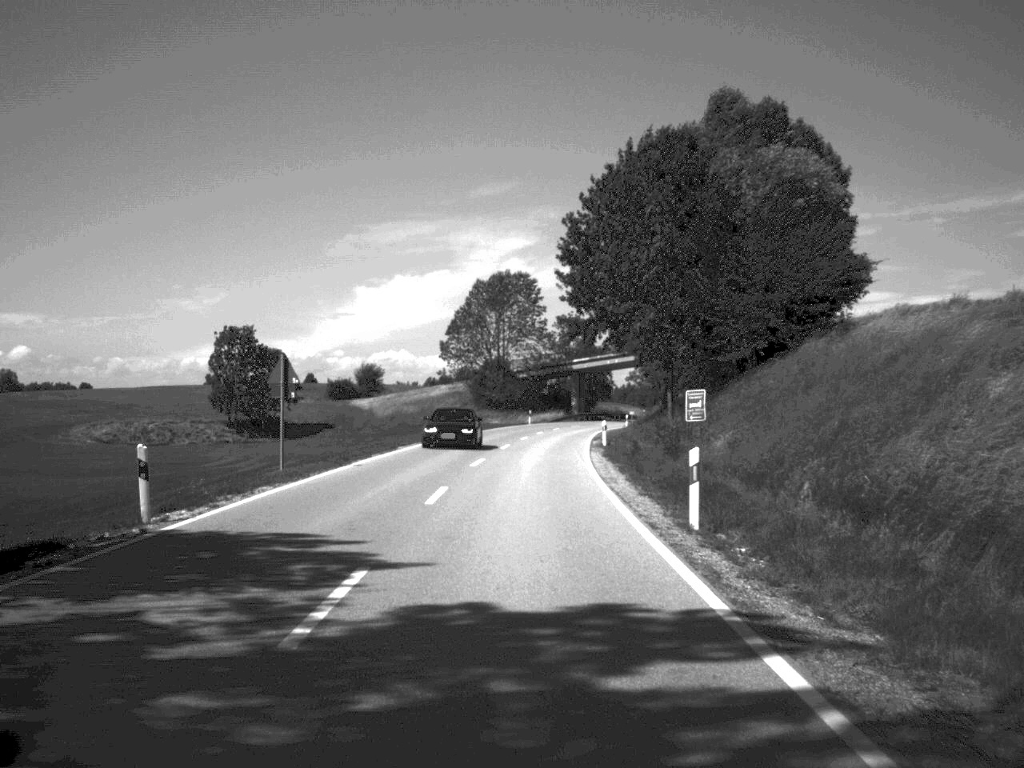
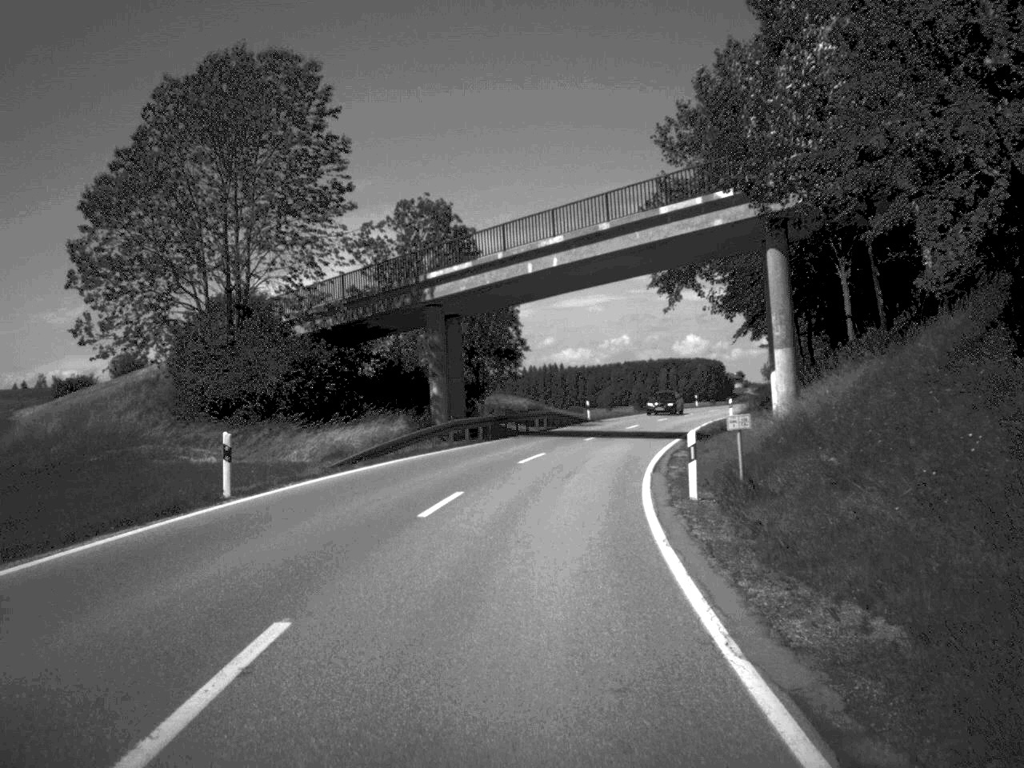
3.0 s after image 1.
(+2.7, +74.2) m; +6°
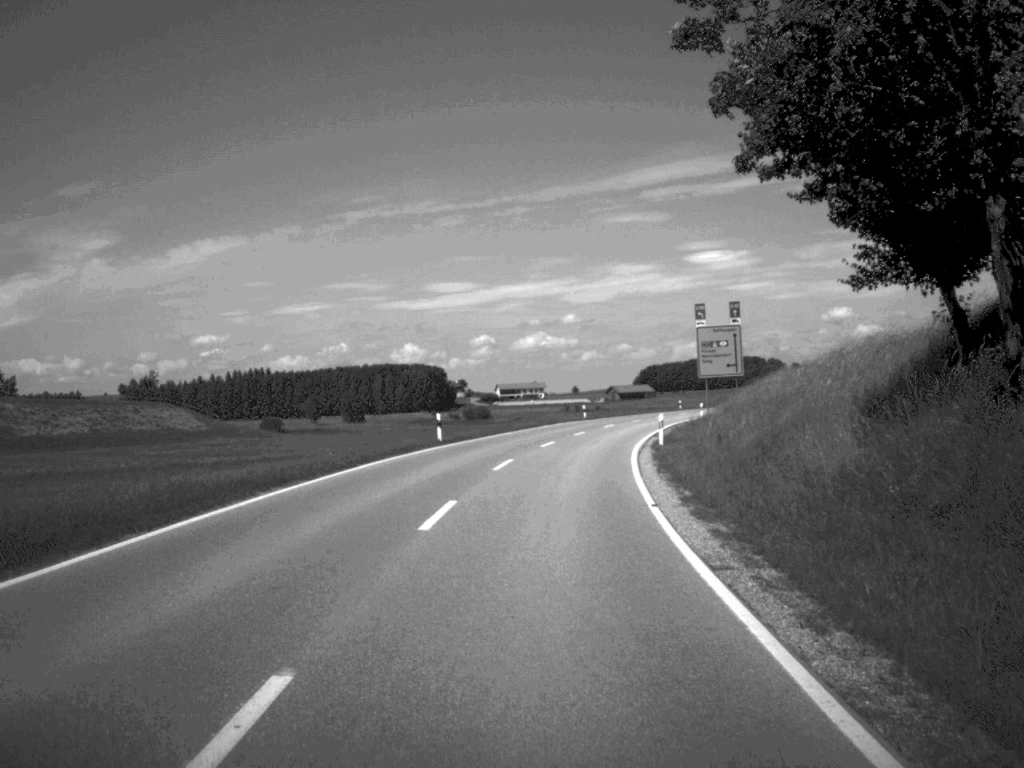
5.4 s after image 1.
(+6.9, +59.0) m; +12°
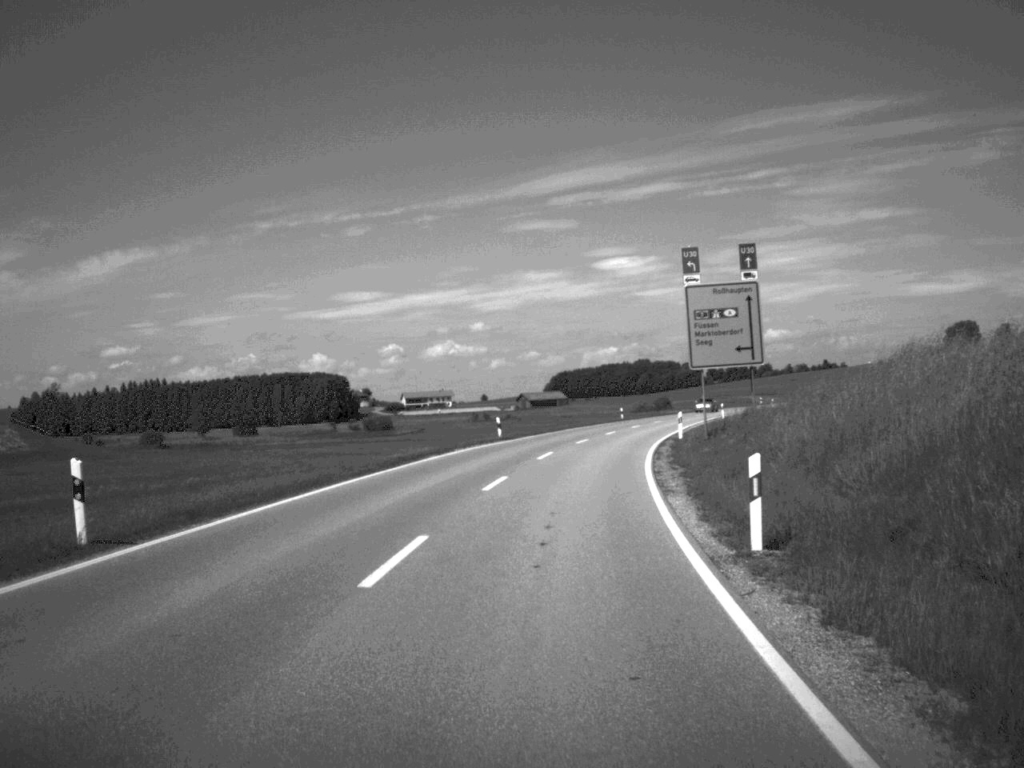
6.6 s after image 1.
(+1.0, +27.9) m; +4°
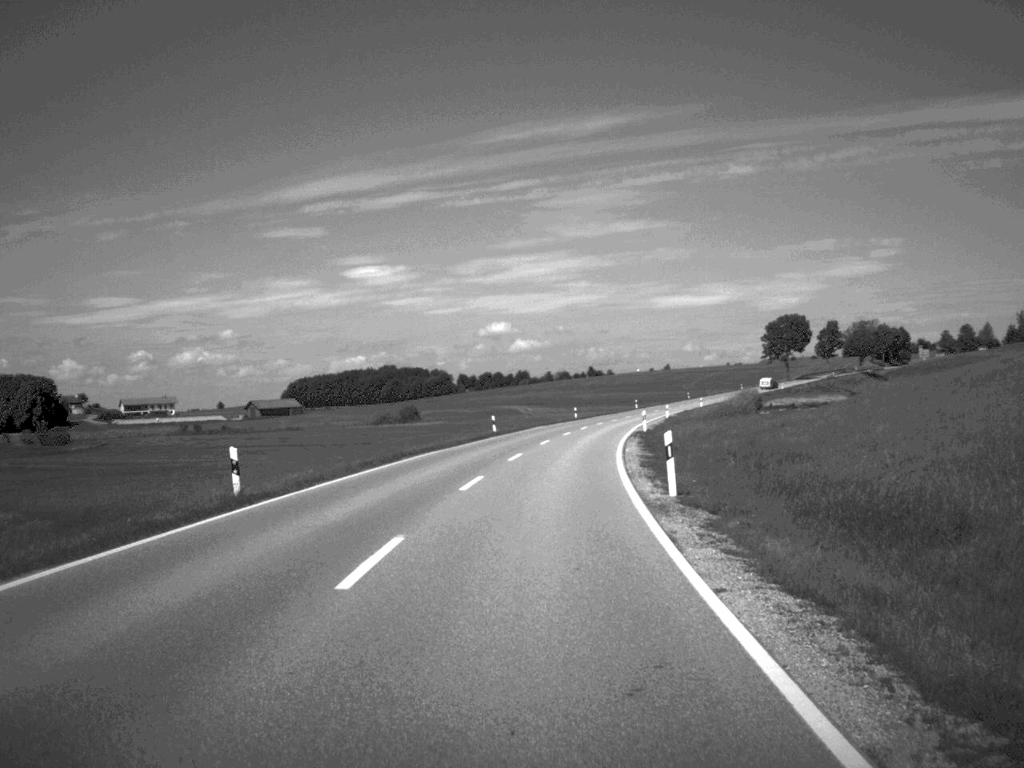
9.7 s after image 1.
(+7.1, +69.2) m; +11°
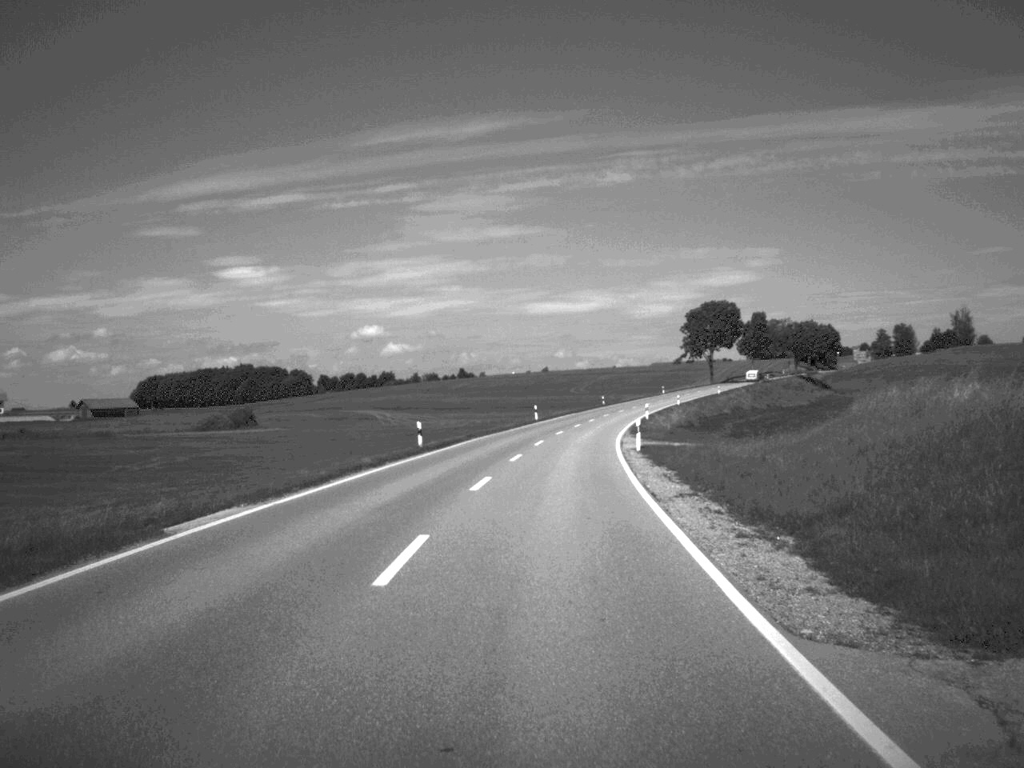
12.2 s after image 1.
(+2.9, +58.6) m; +5°
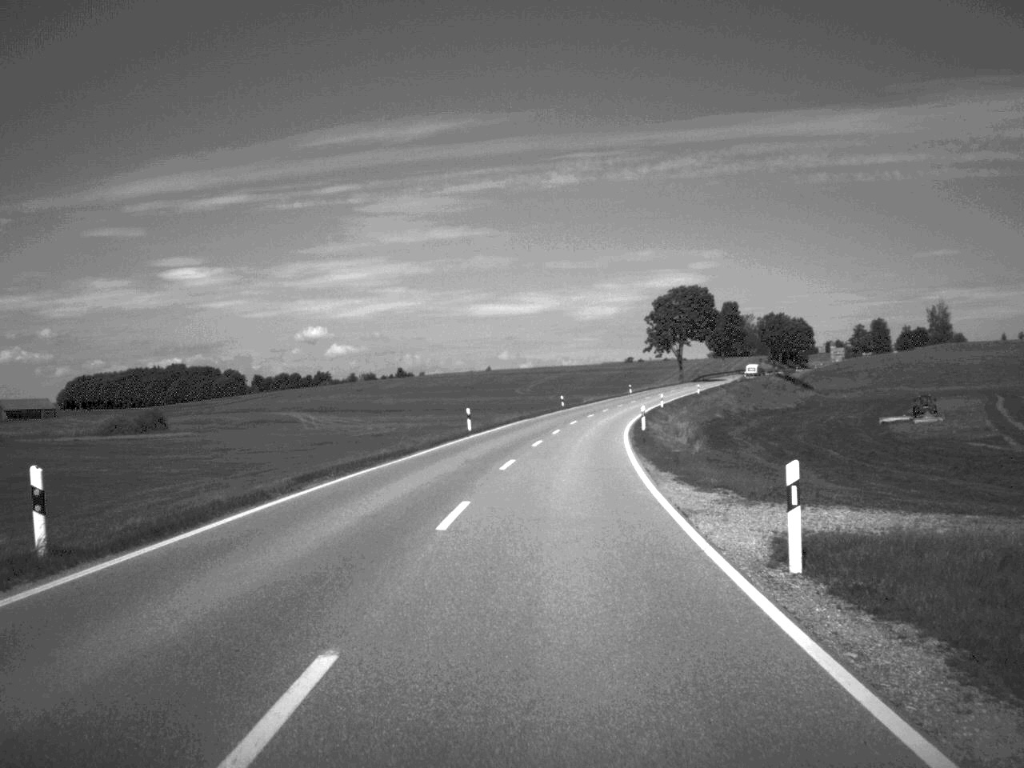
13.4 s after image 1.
(+0.6, +30.5) m; +2°
